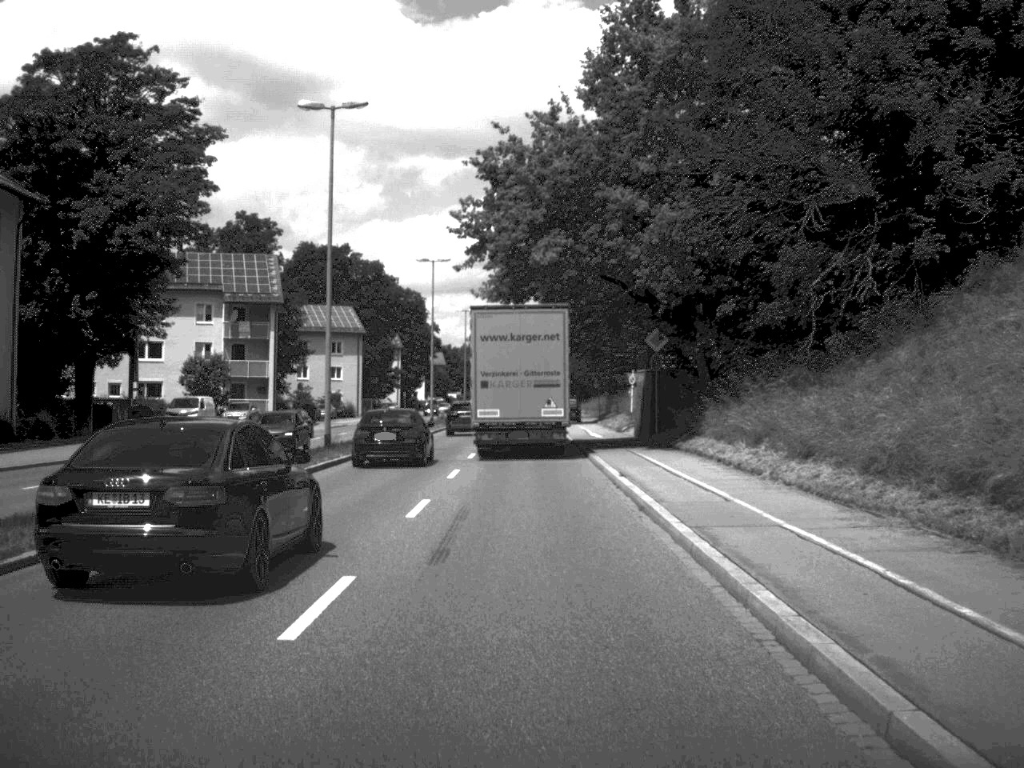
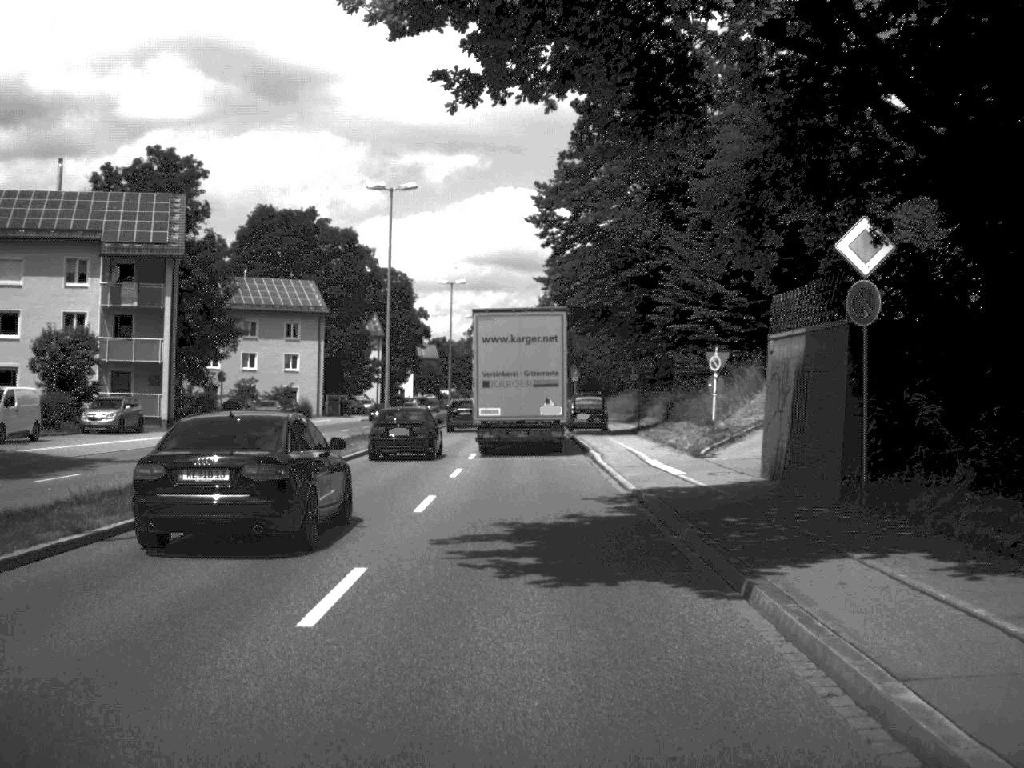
(0.0, +26.2) m; 0°
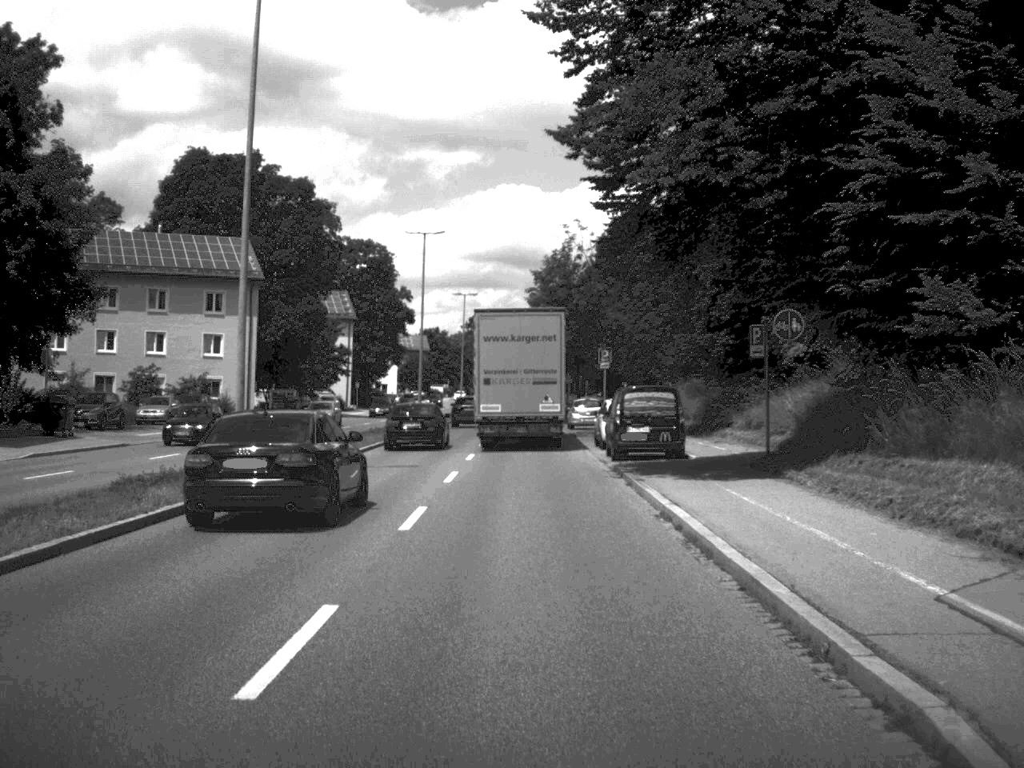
(0.0, +27.4) m; 0°
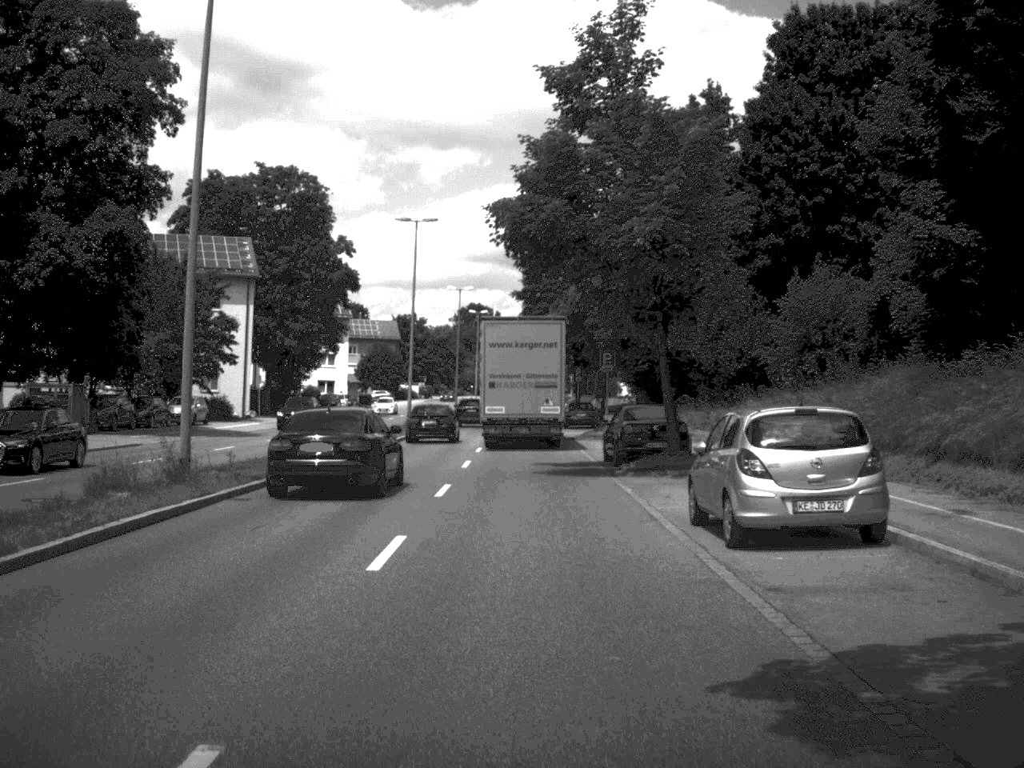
(-0.1, +46.3) m; 0°
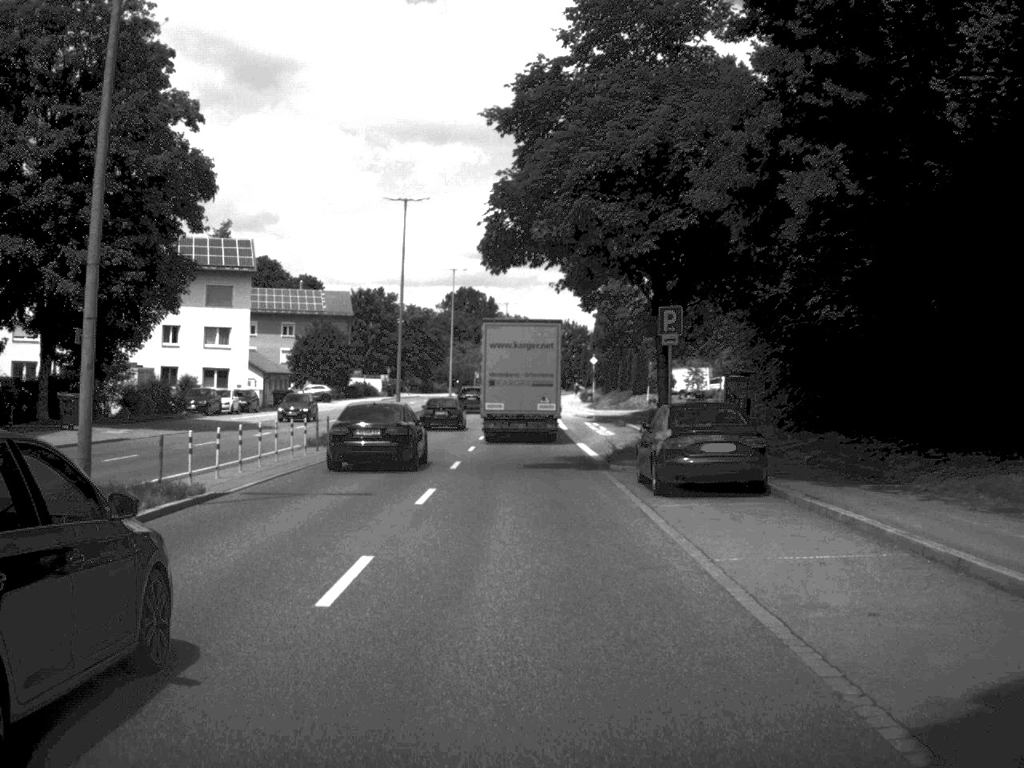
(-0.1, +46.3) m; 0°
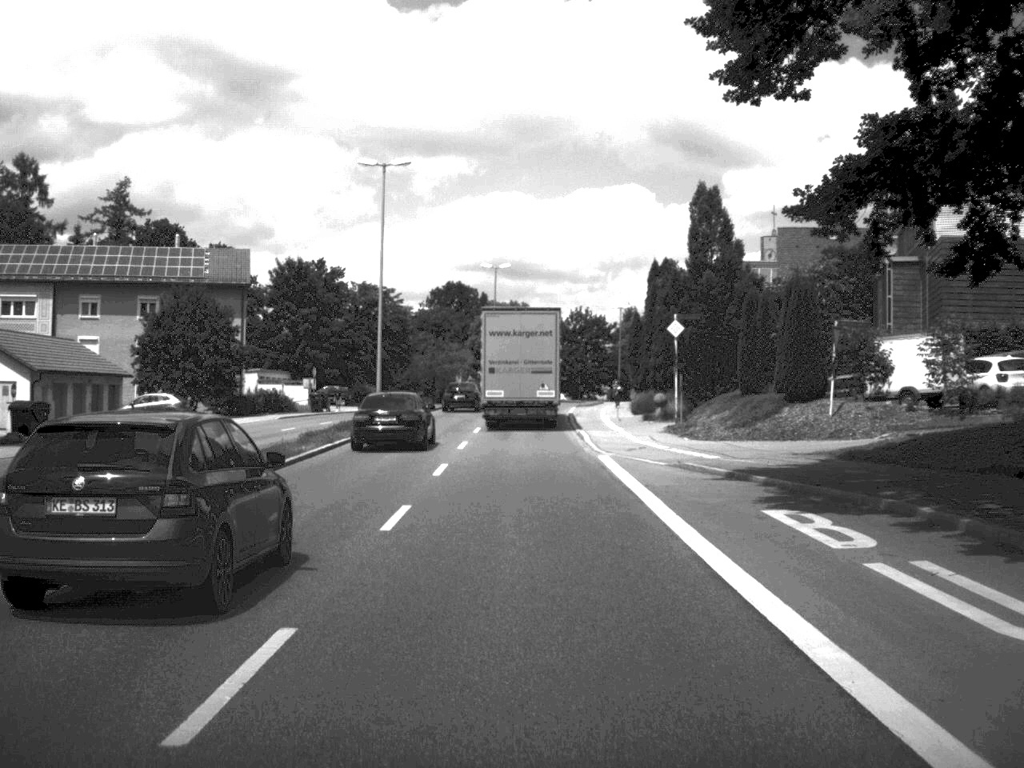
(-0.1, +48.0) m; 0°
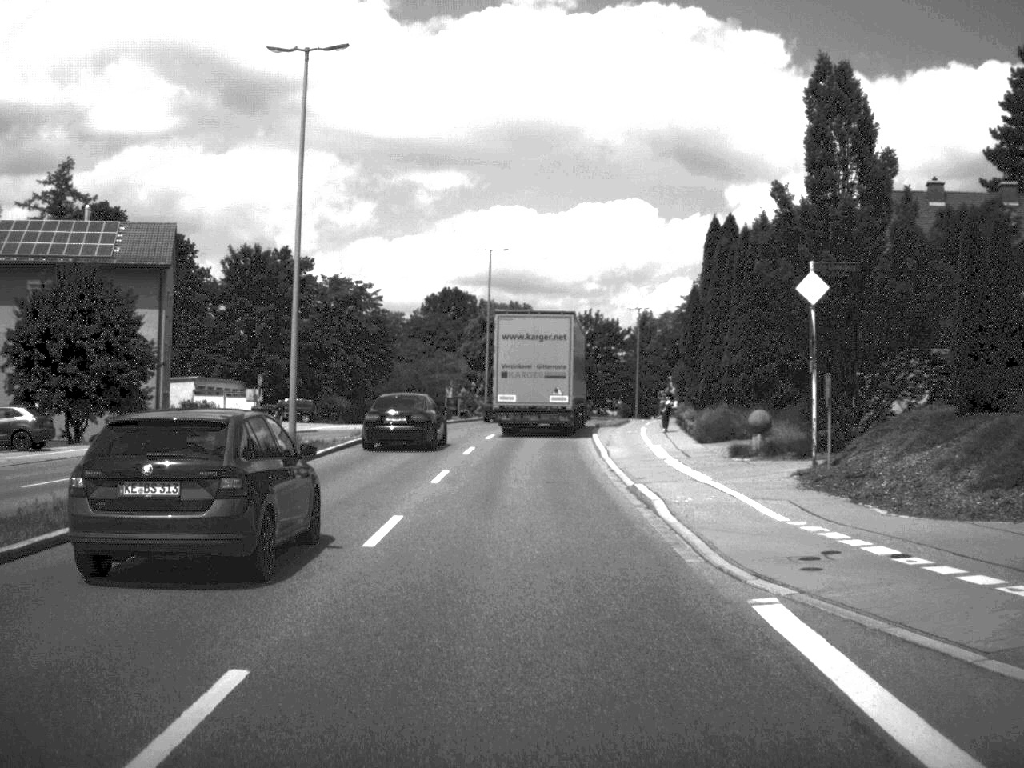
(0.0, +19.0) m; 0°
